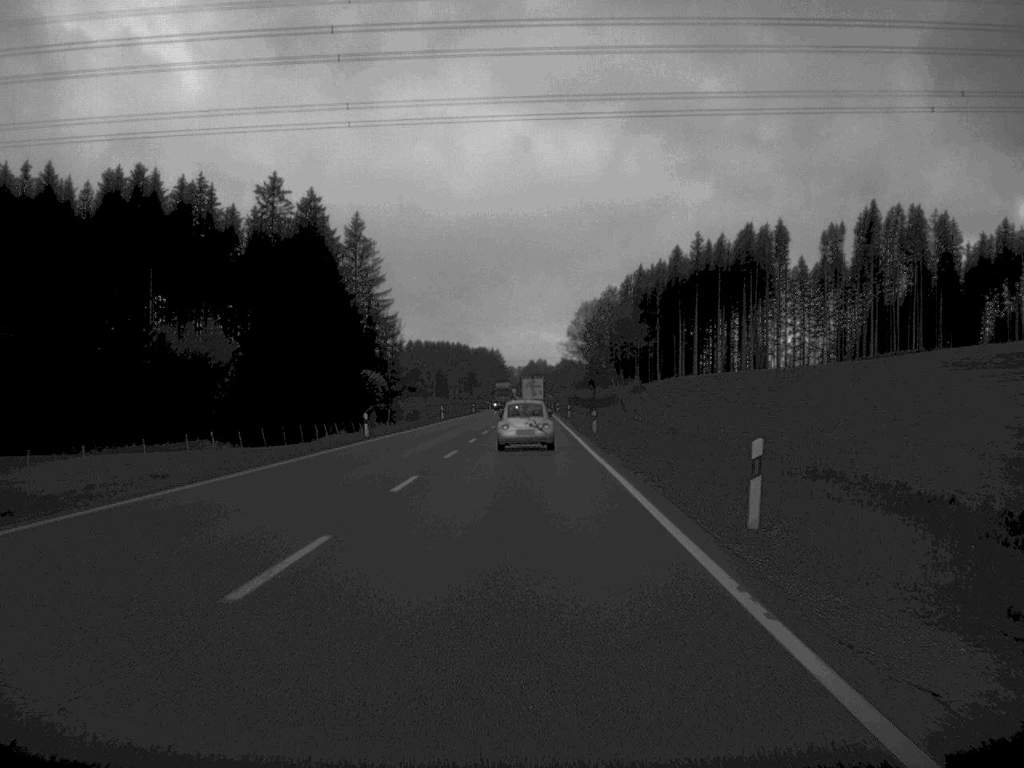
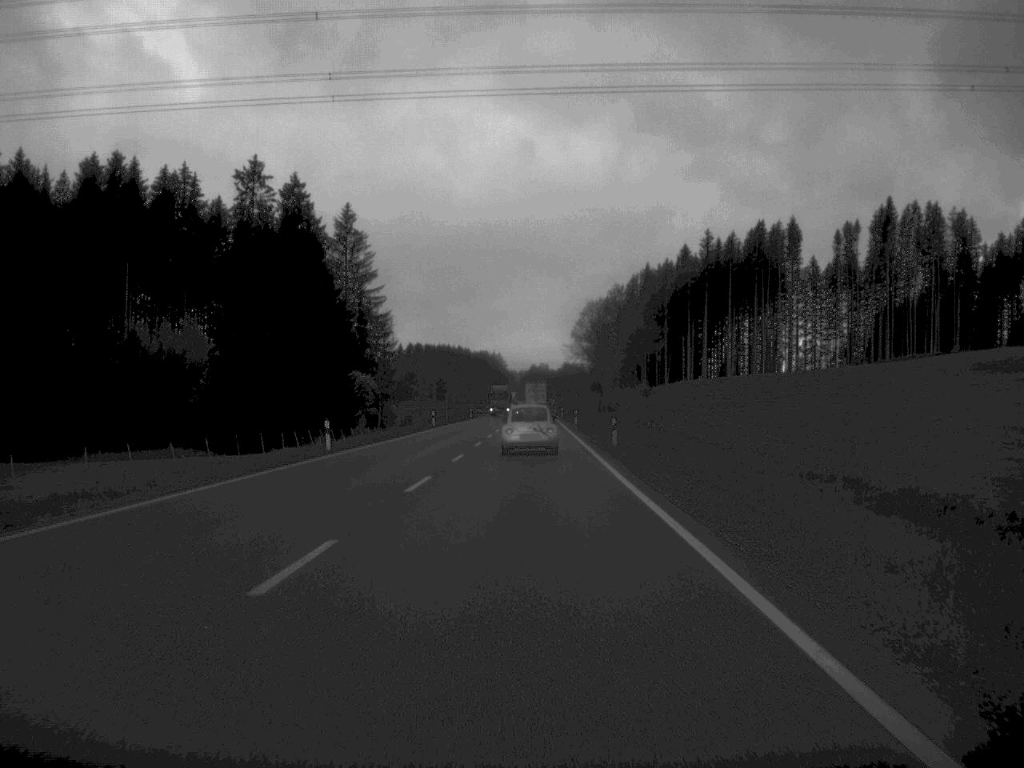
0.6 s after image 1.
(0.0, +11.2) m; 0°
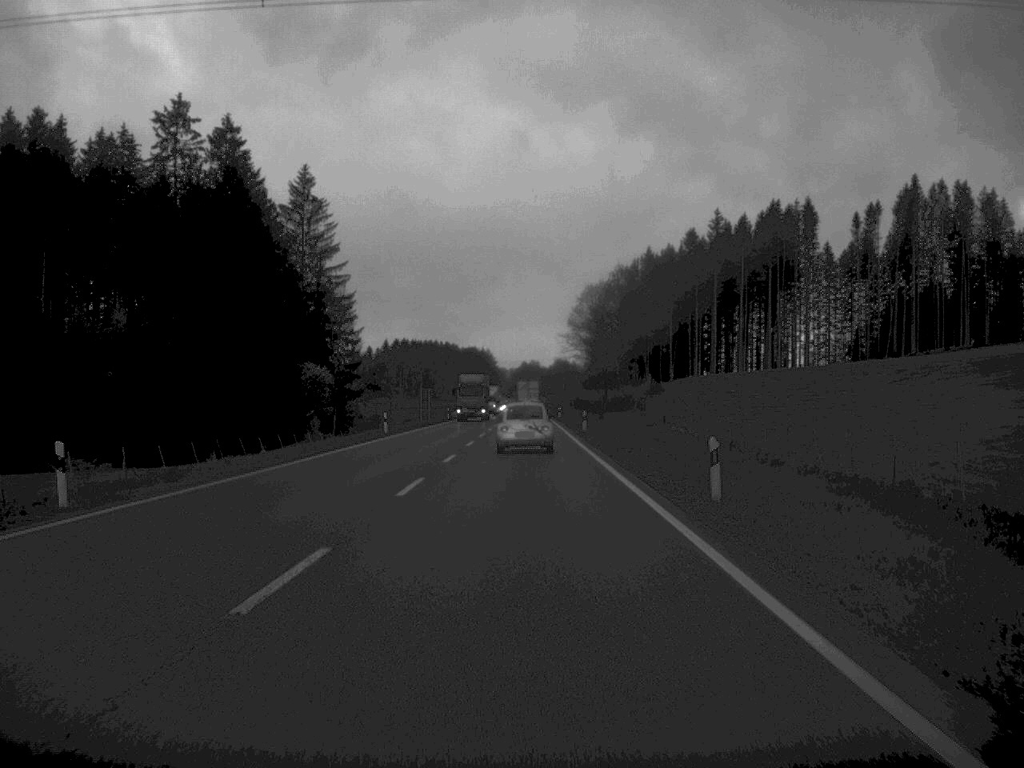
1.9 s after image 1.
(+0.1, +24.9) m; 0°
